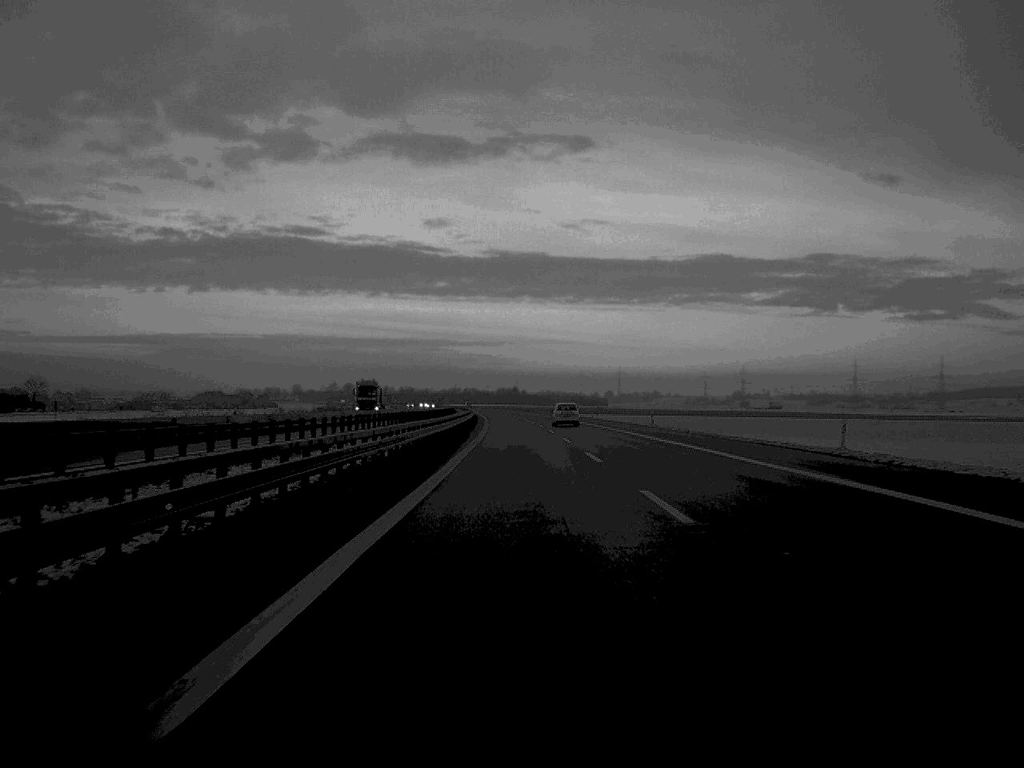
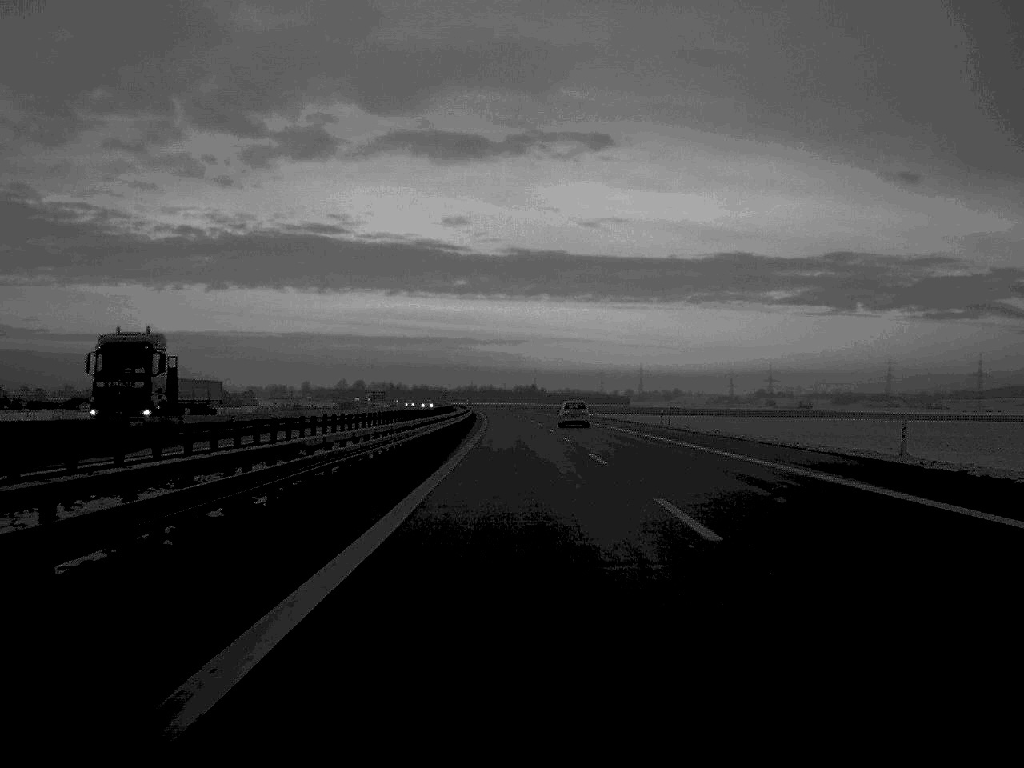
(-0.4, +55.6) m; -1°
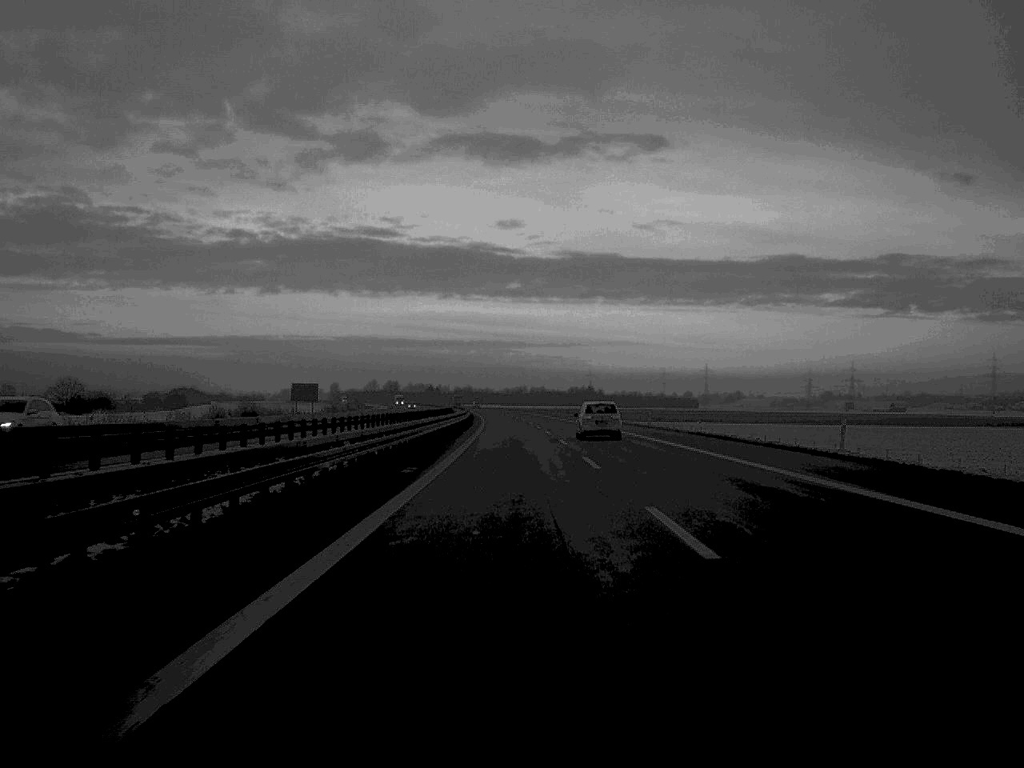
(-2.8, +144.0) m; -2°
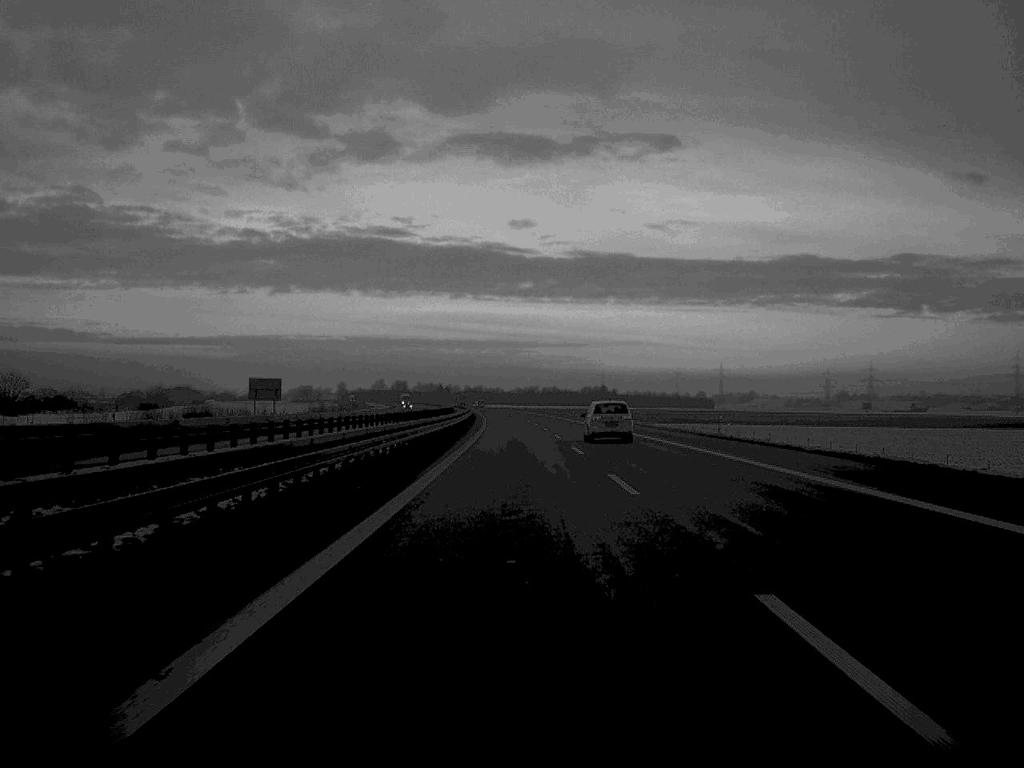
(-0.1, +27.2) m; -1°
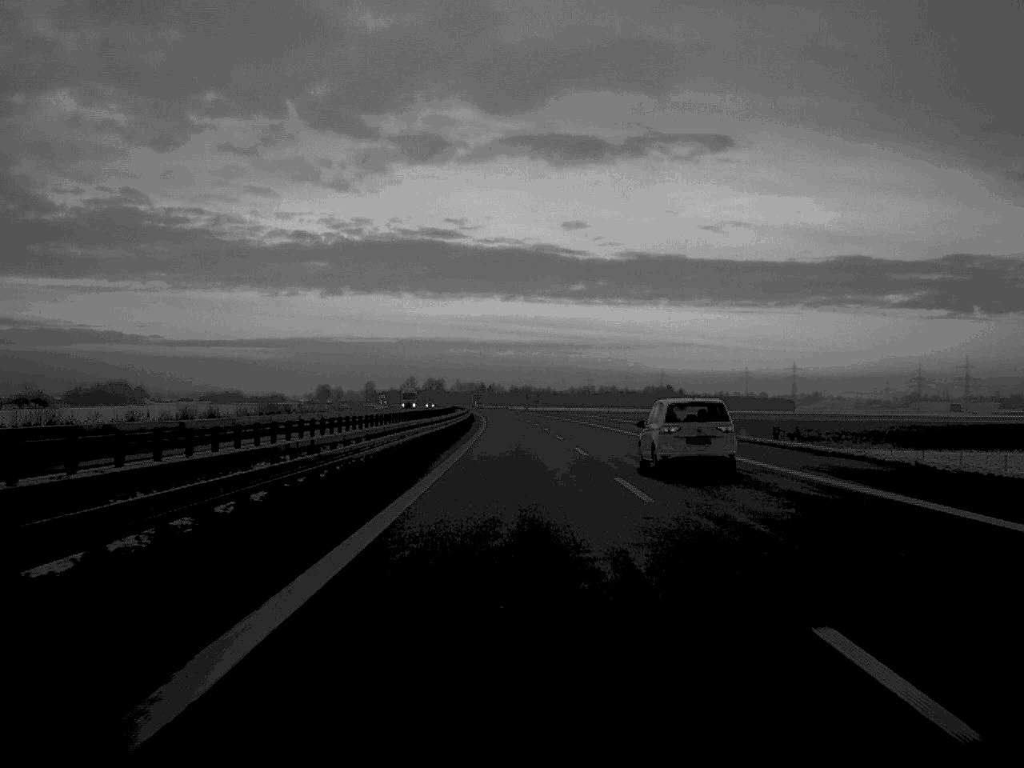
(-2.8, +143.9) m; -2°
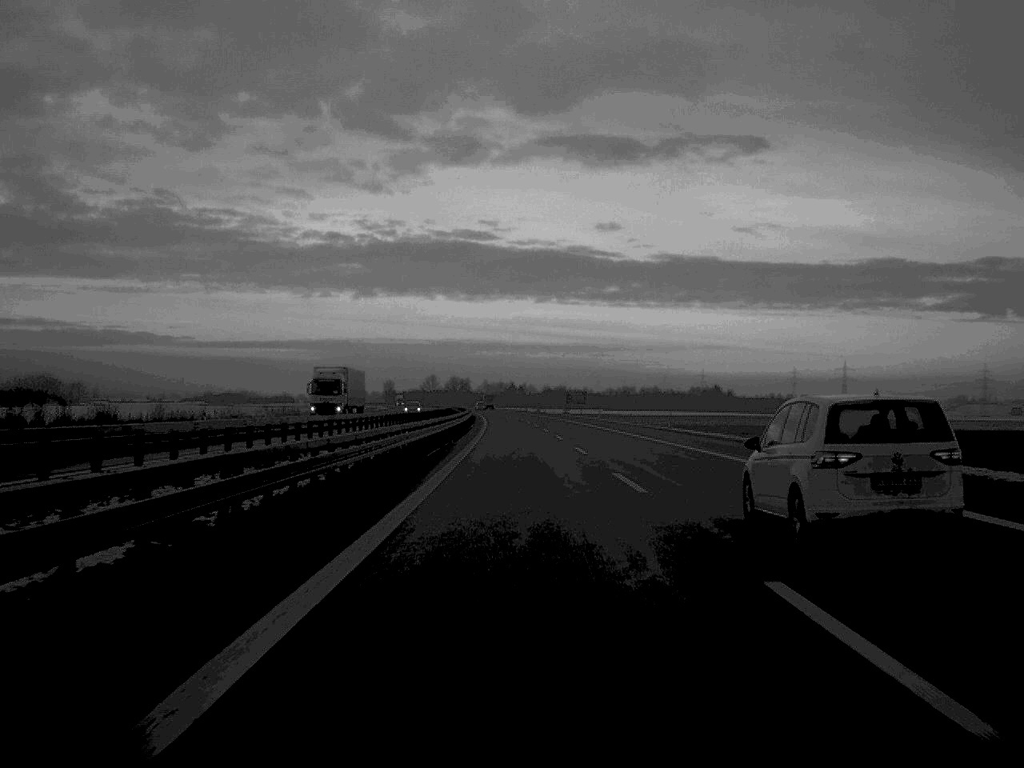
(-1.2, +86.9) m; -1°
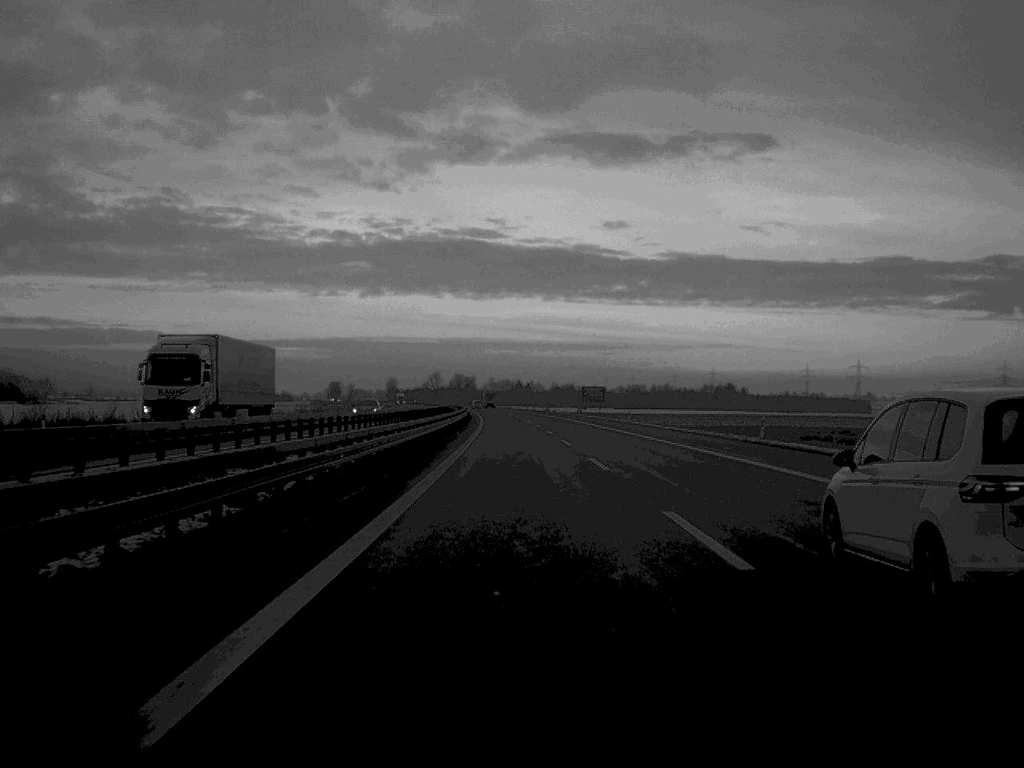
(-0.1, +28.5) m; 0°
